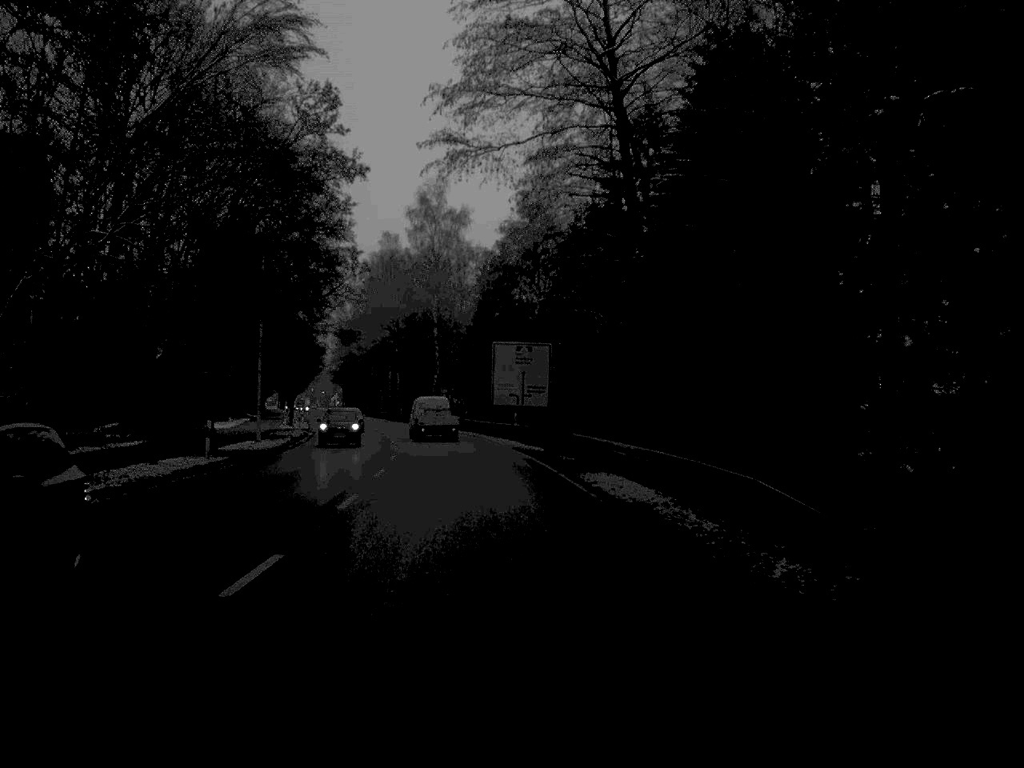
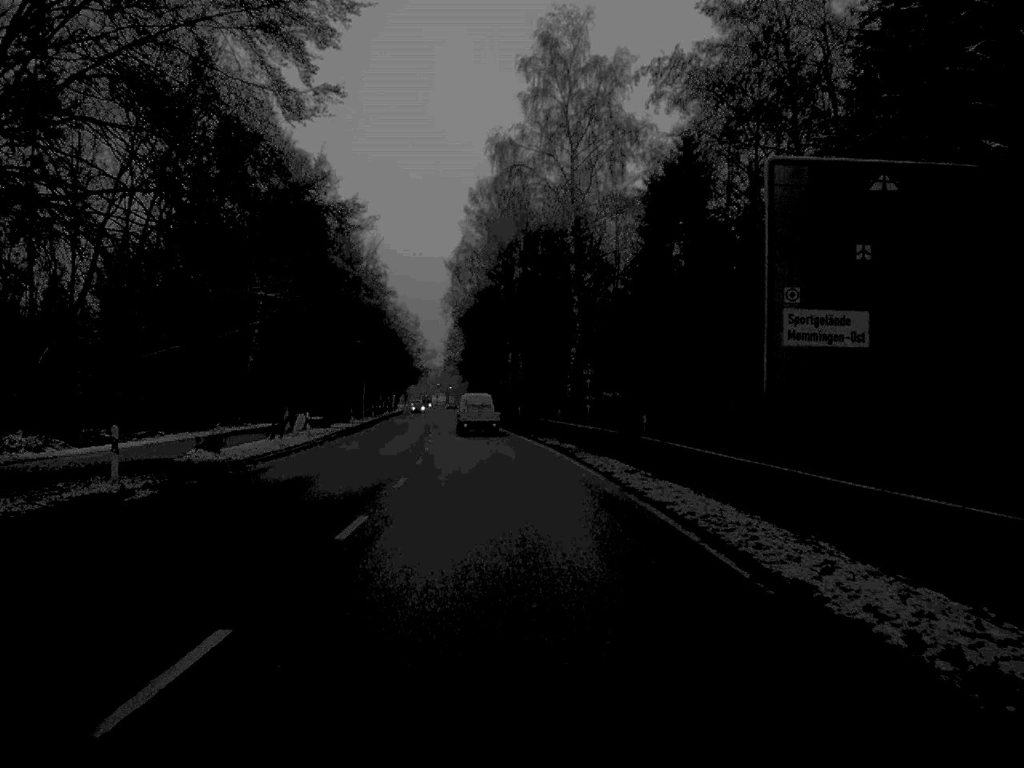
(-2.9, +49.9) m; -7°
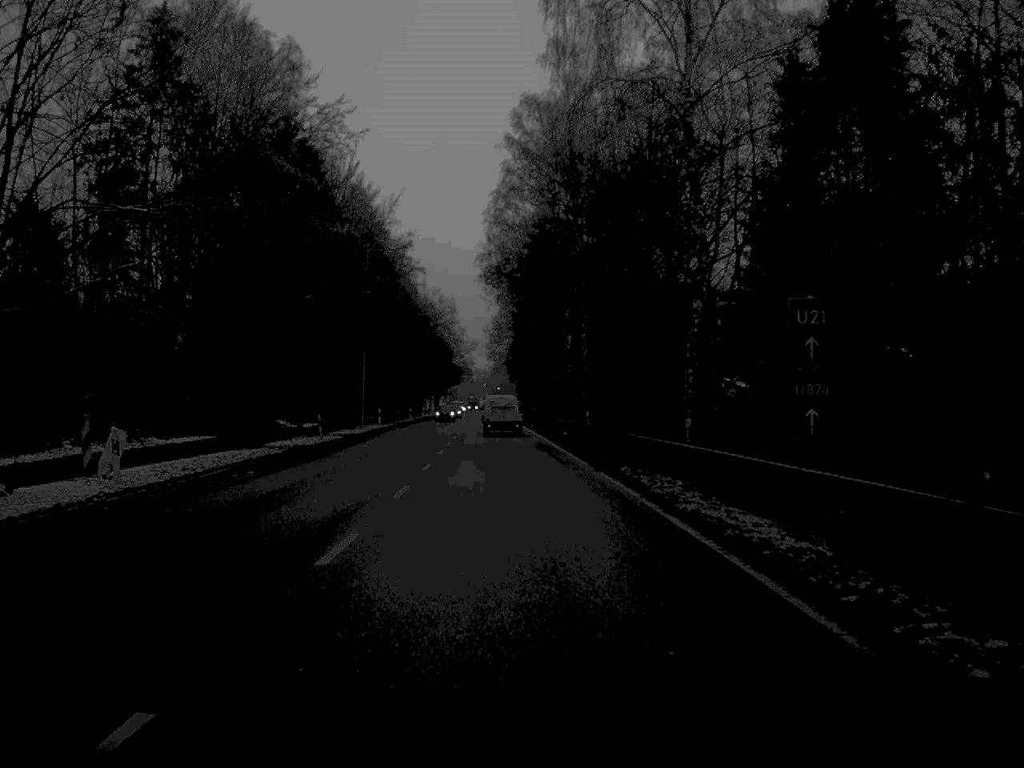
(-0.7, +29.6) m; -2°
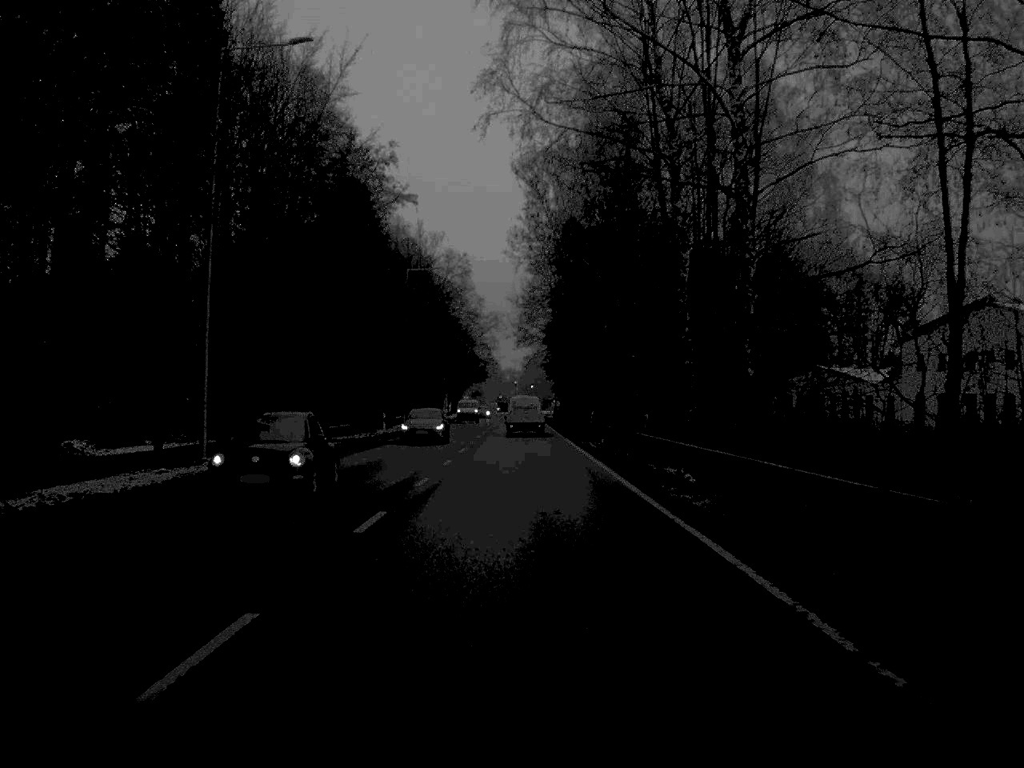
(-0.8, +42.2) m; -2°
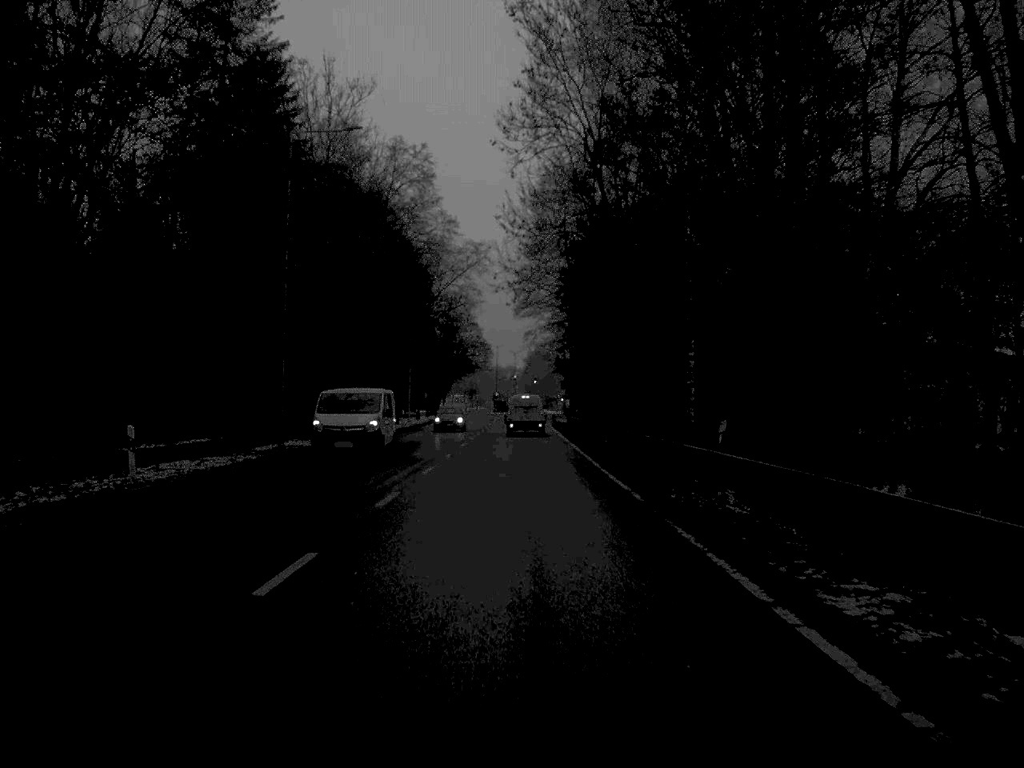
(0.0, +41.5) m; 0°
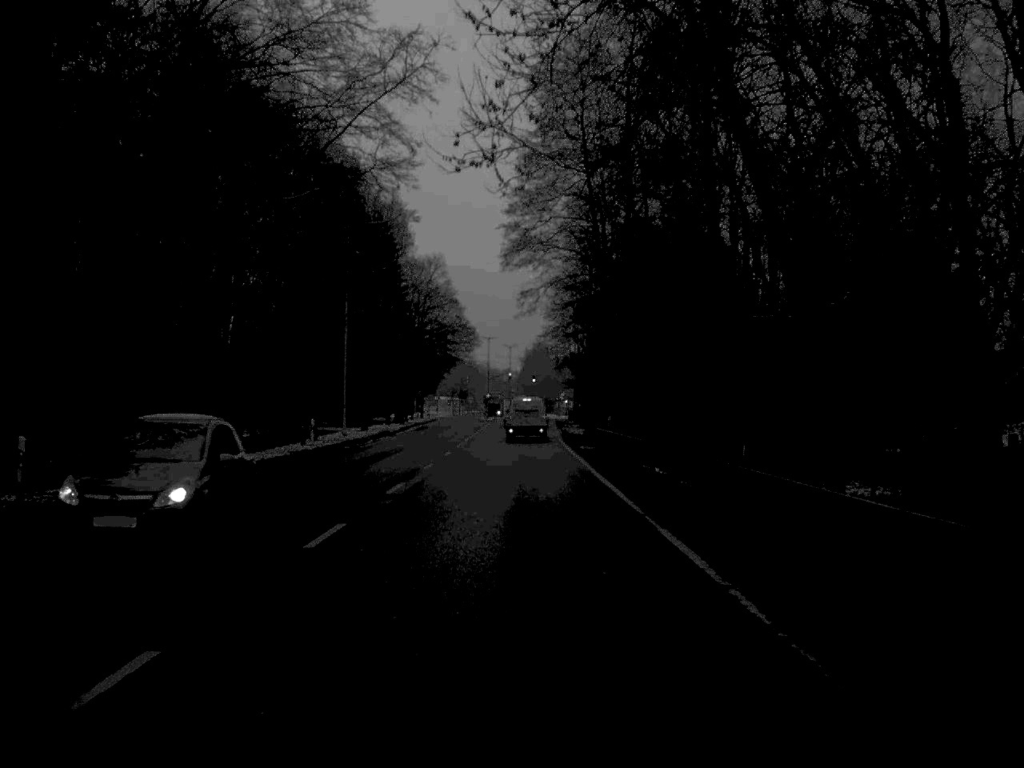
(0.0, +32.3) m; 0°
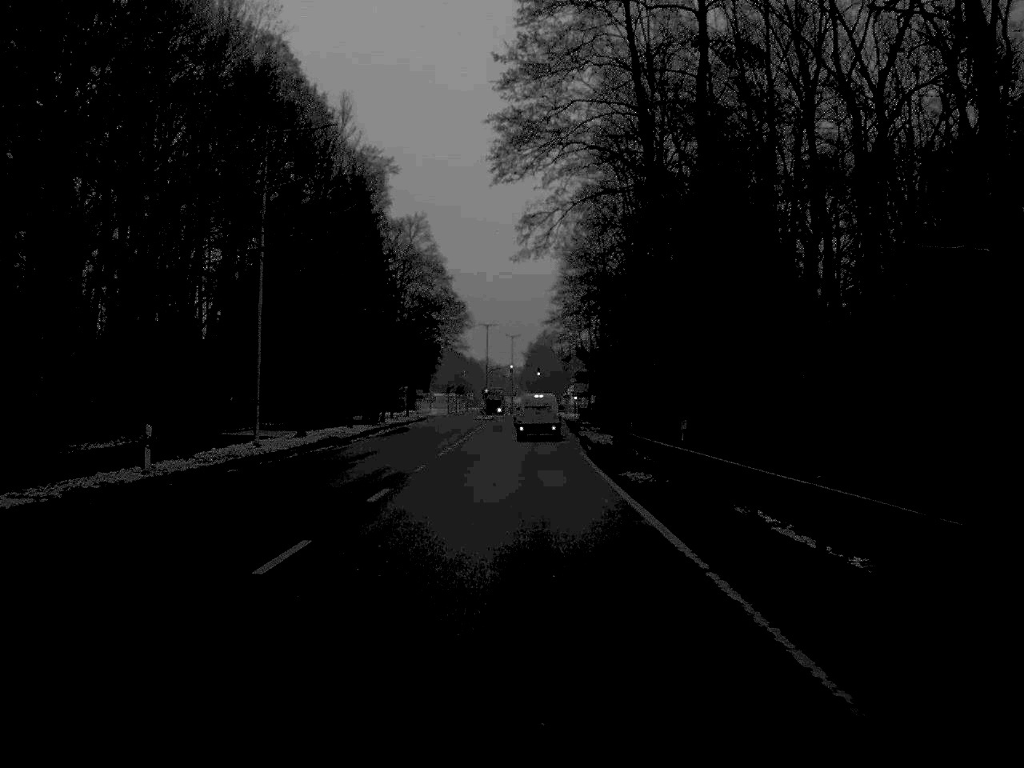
(0.0, +20.5) m; 0°
